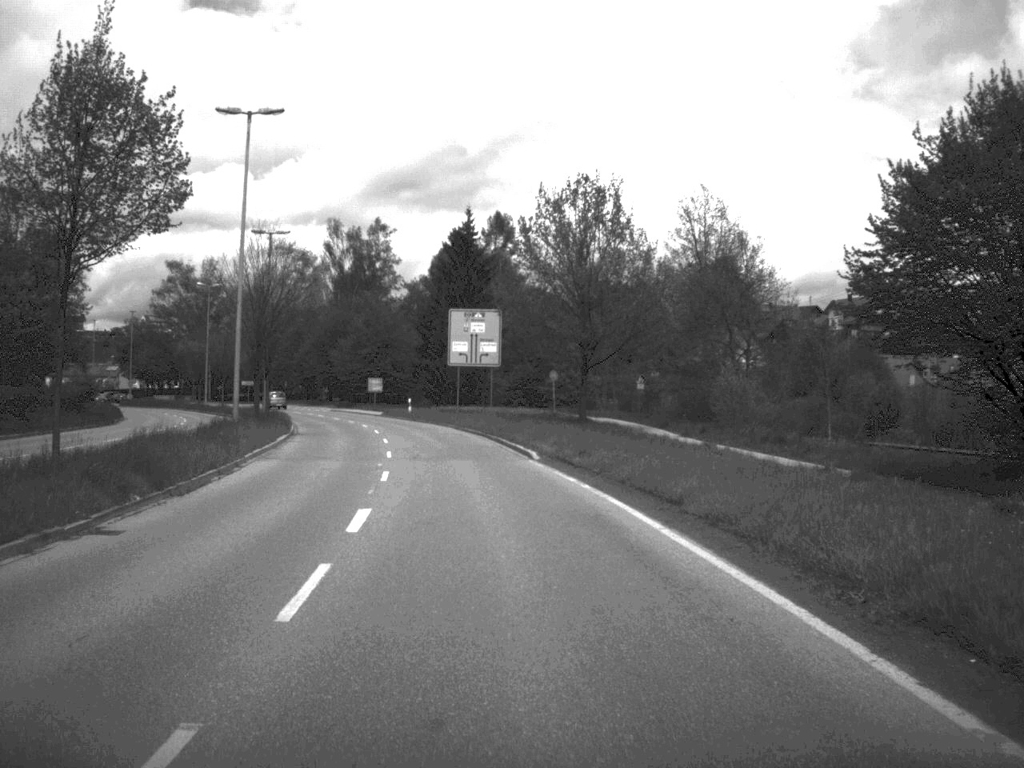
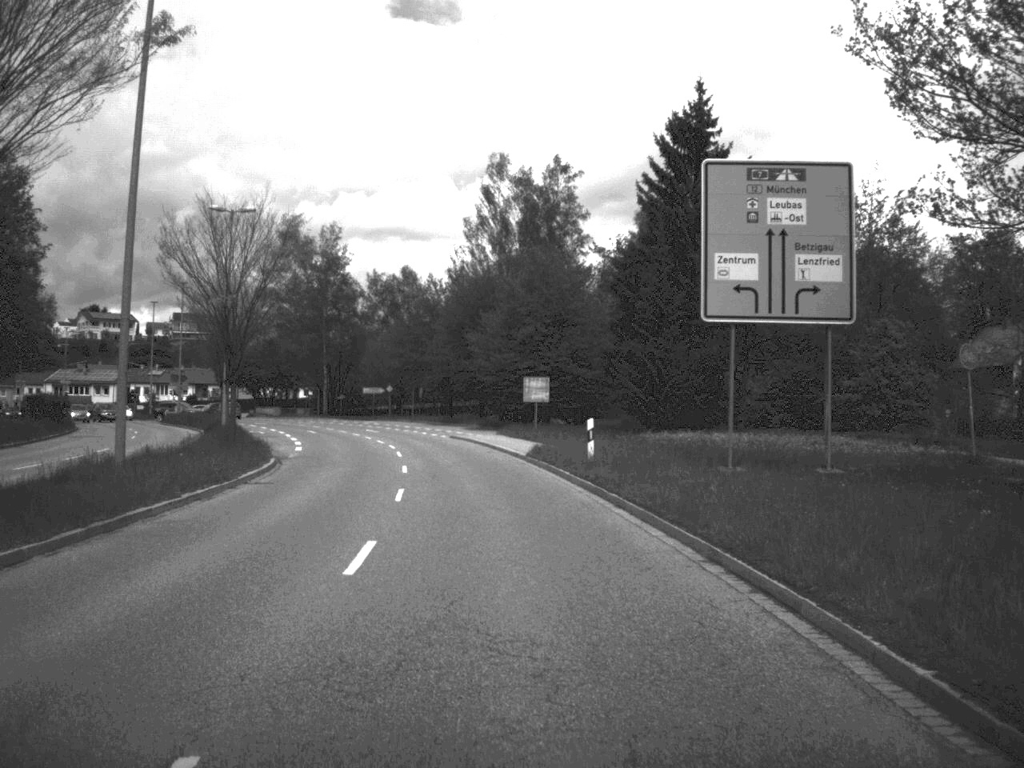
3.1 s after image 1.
(-3.8, +47.6) m; -9°
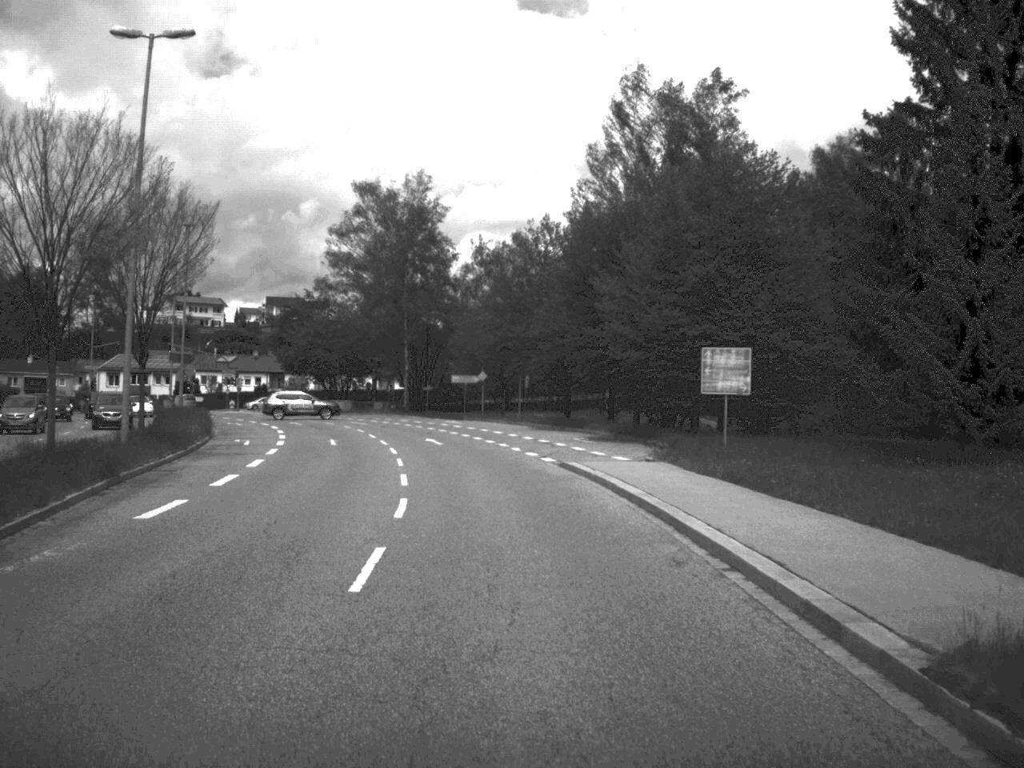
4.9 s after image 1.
(-1.3, +27.9) m; -6°
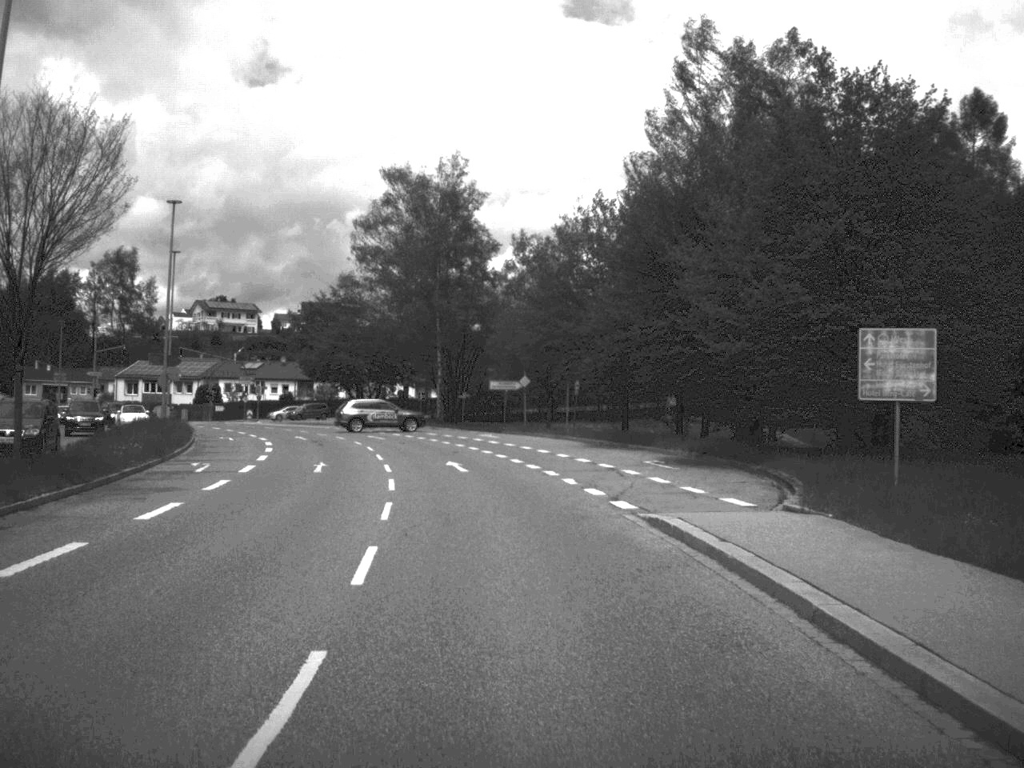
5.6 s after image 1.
(-0.2, +11.0) m; -2°
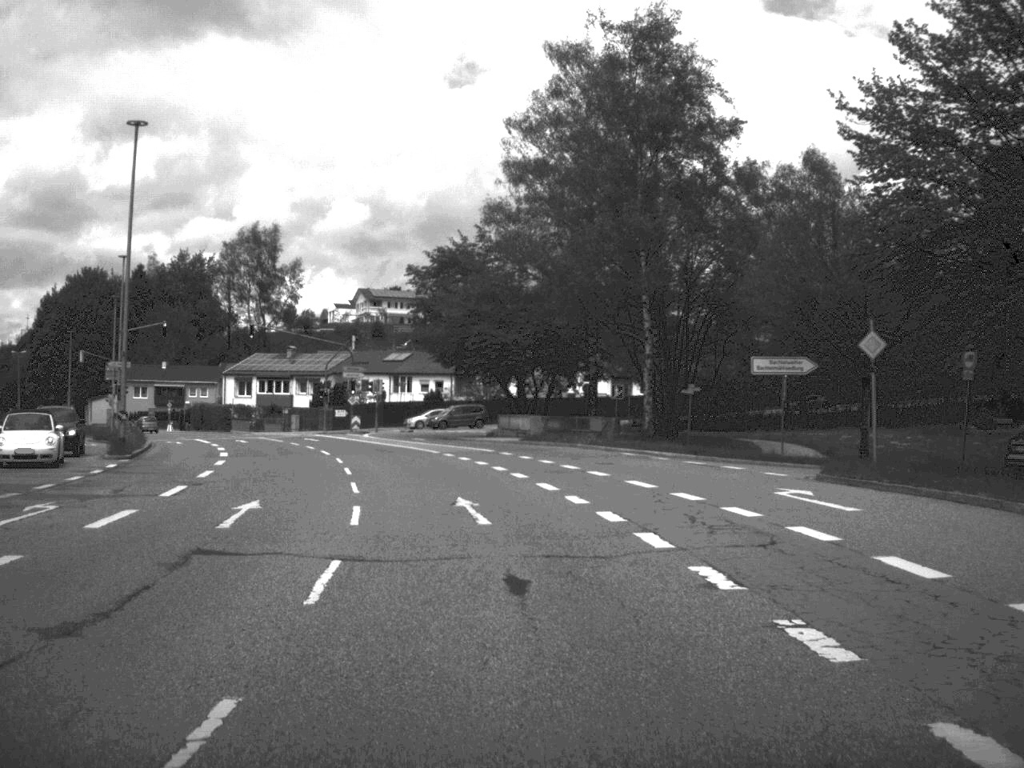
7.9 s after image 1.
(-2.7, +37.2) m; -9°
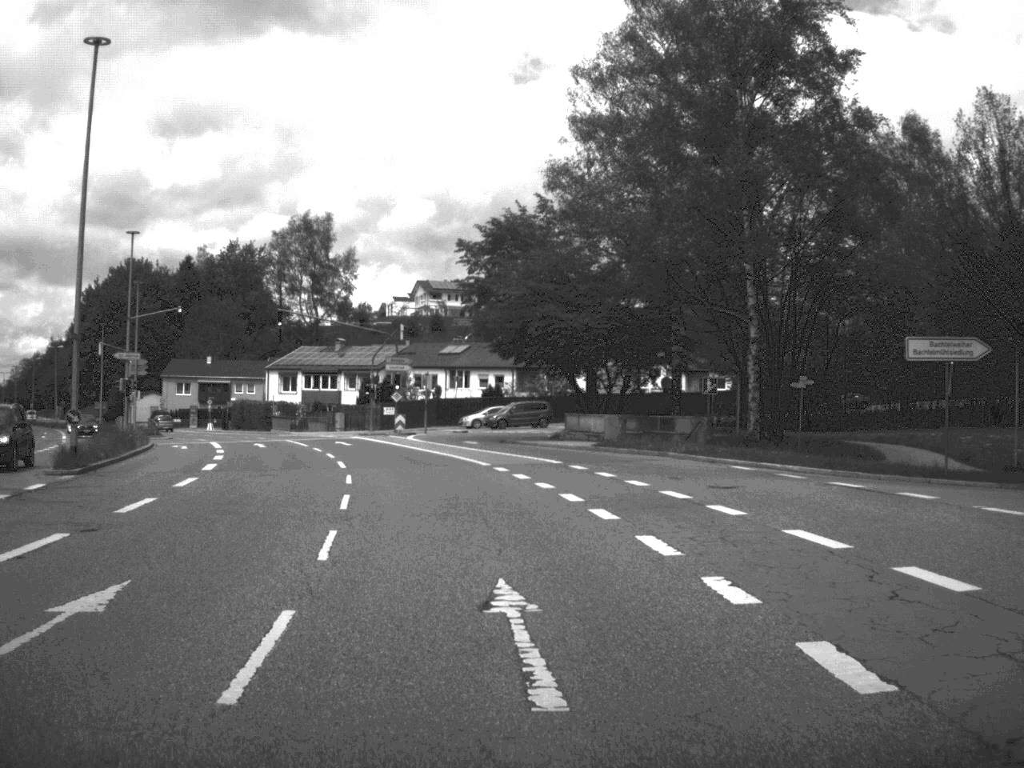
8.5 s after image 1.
(-0.2, +9.6) m; -3°
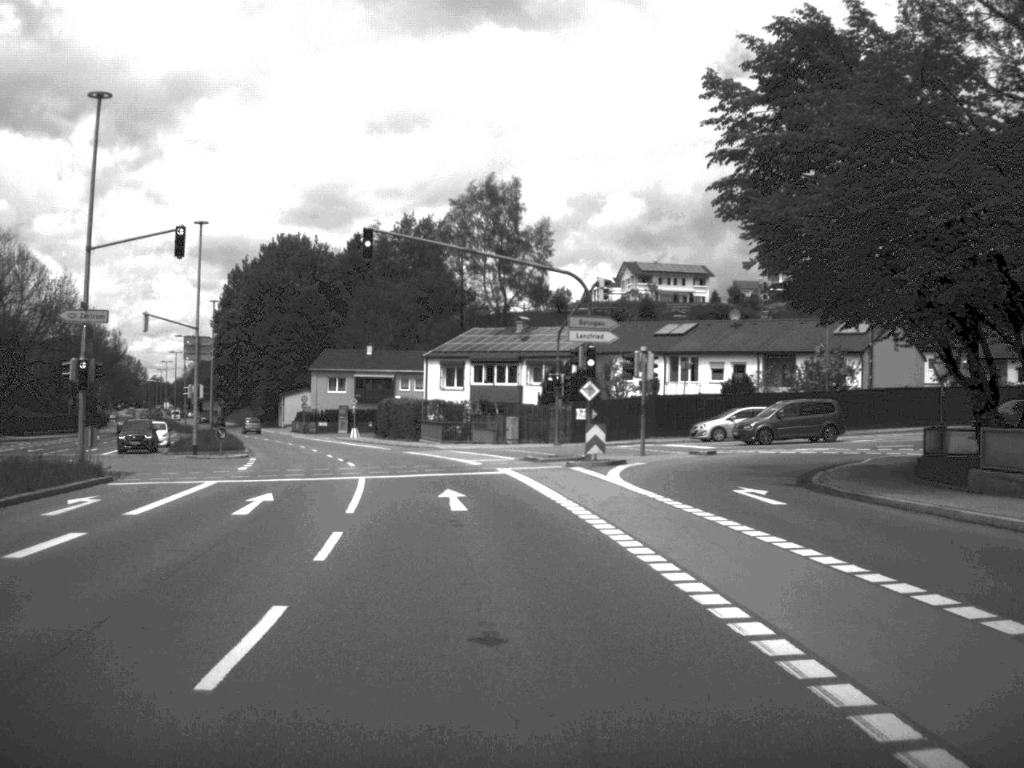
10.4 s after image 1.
(-2.4, +29.5) m; -9°
